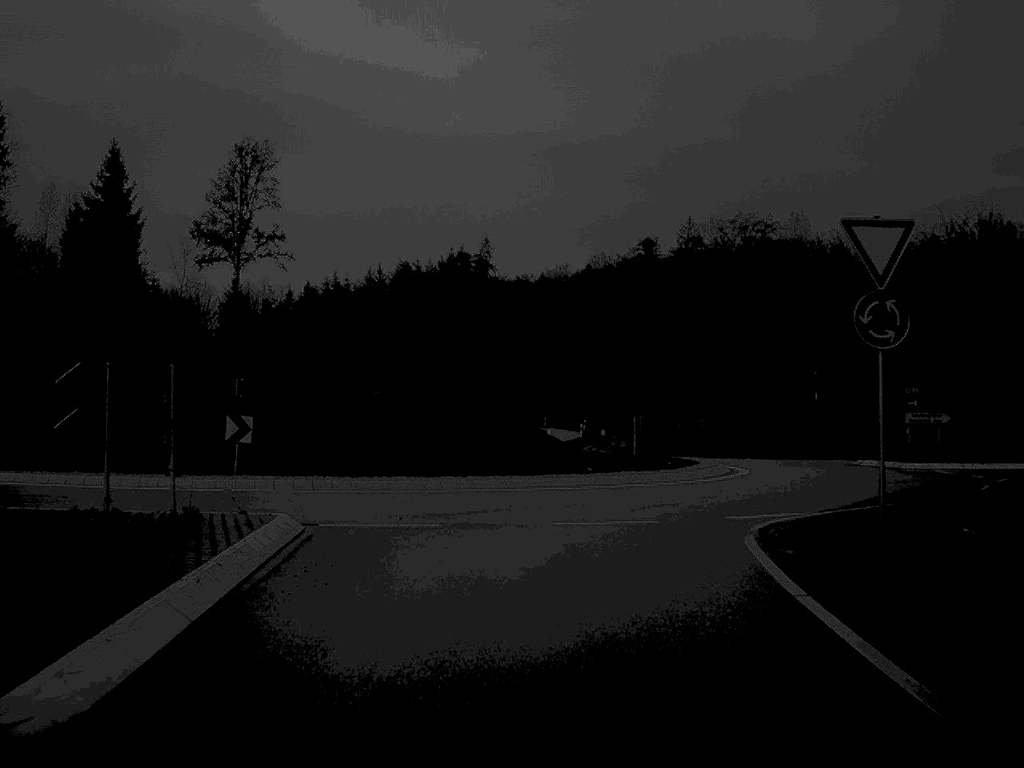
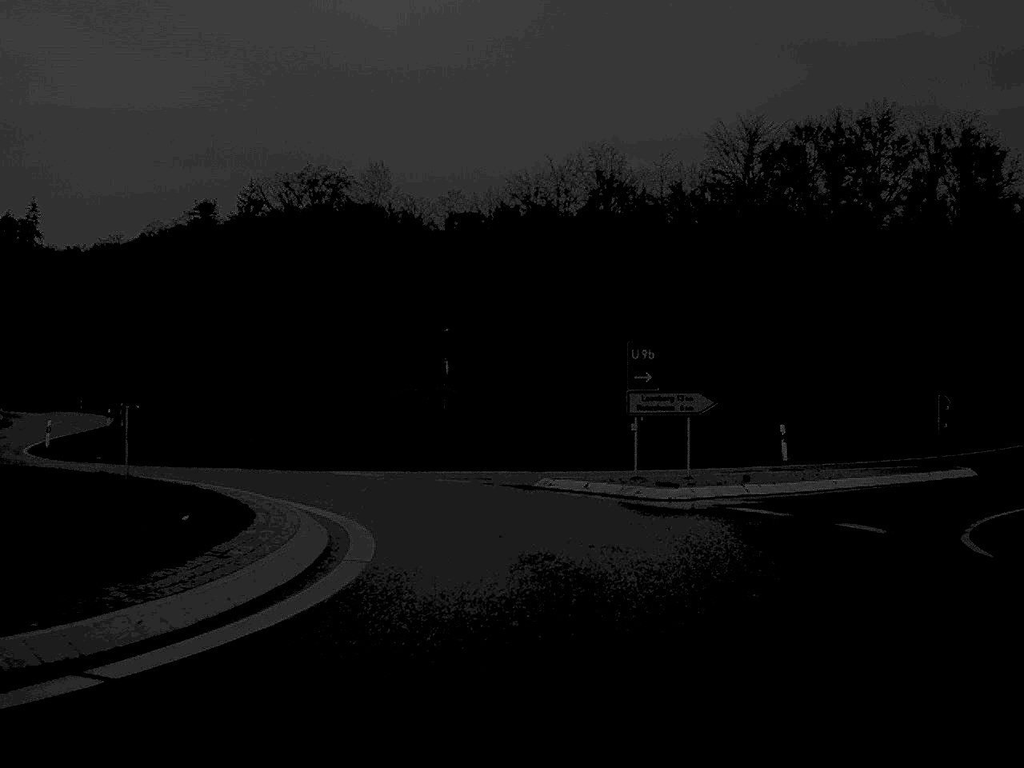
(+2.2, +19.0) m; +20°
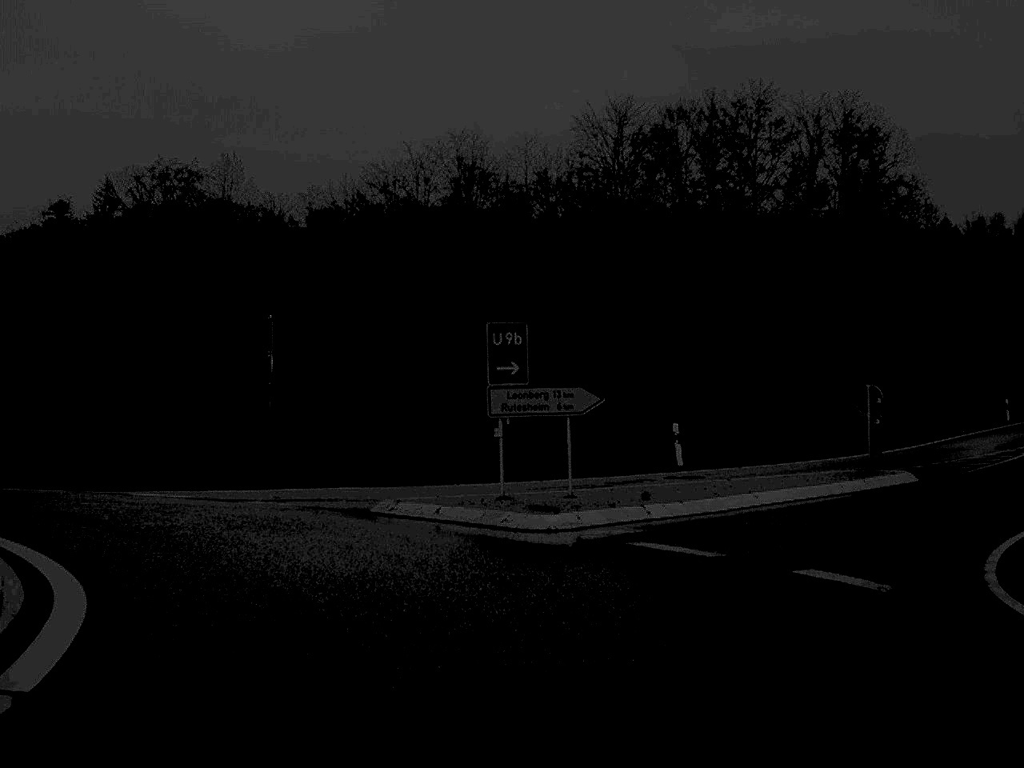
(+0.3, +5.3) m; +5°
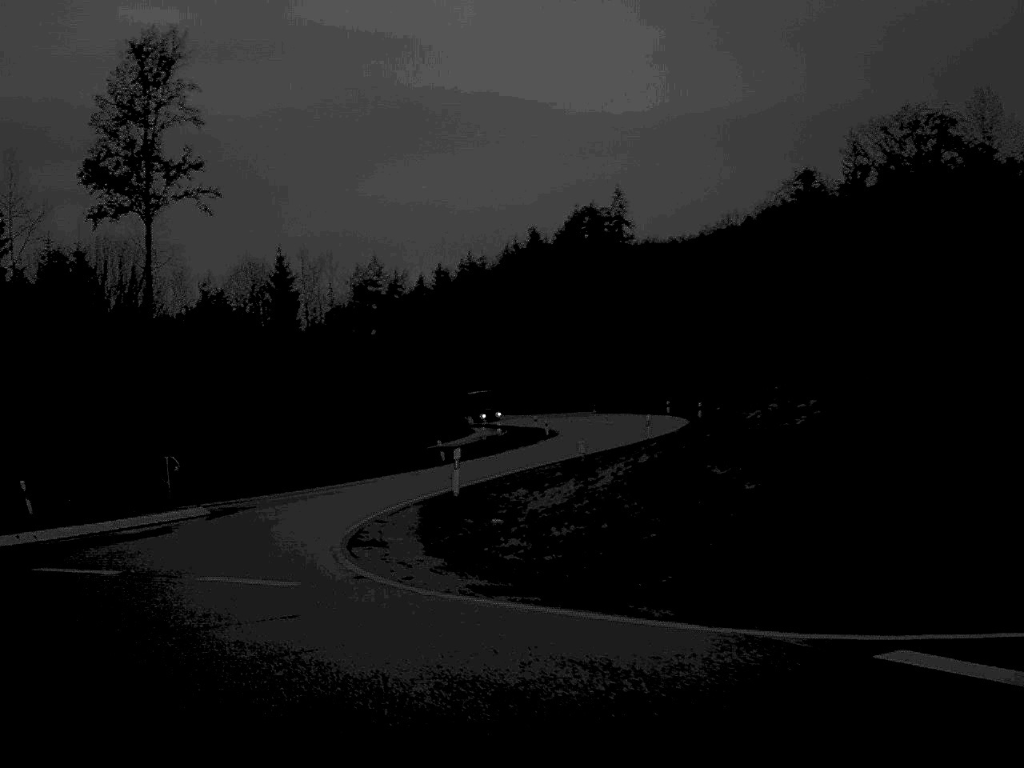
(-3.8, +15.2) m; -35°
